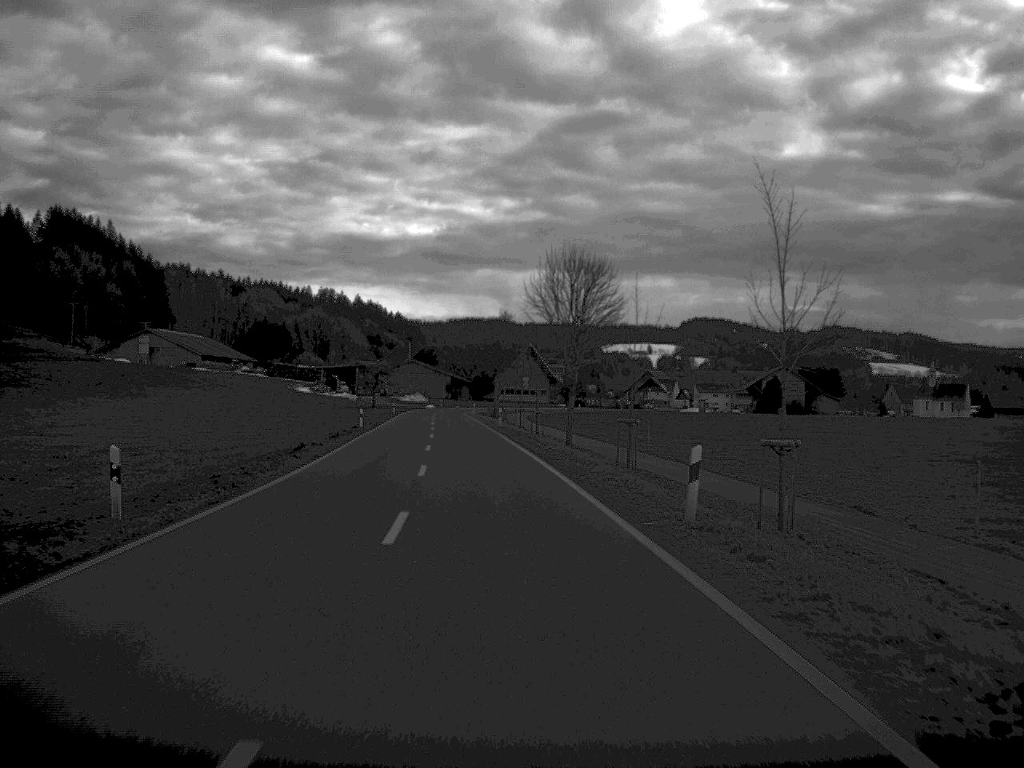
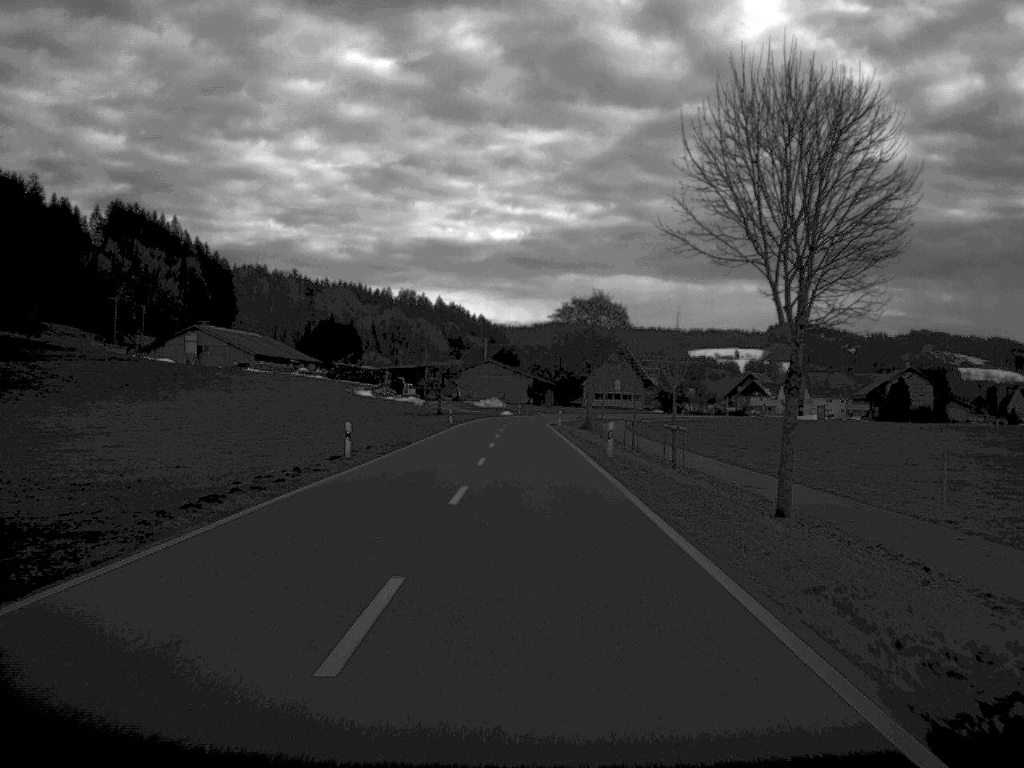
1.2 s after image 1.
(-1.2, +30.7) m; -4°
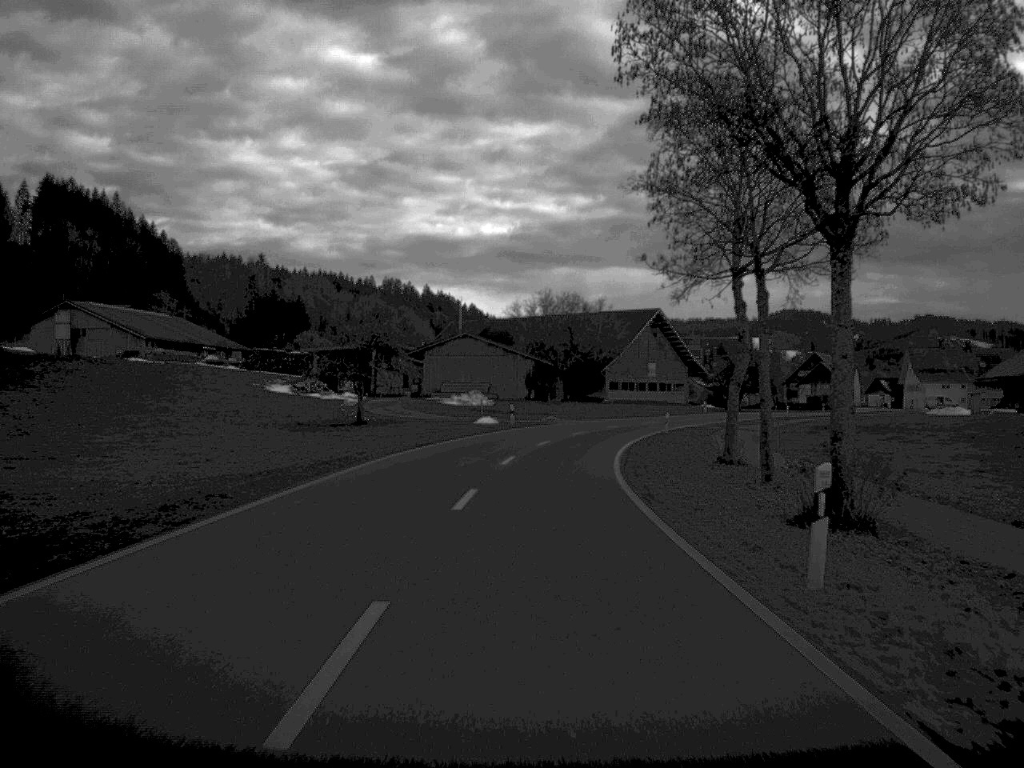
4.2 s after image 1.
(-0.2, +73.7) m; 0°
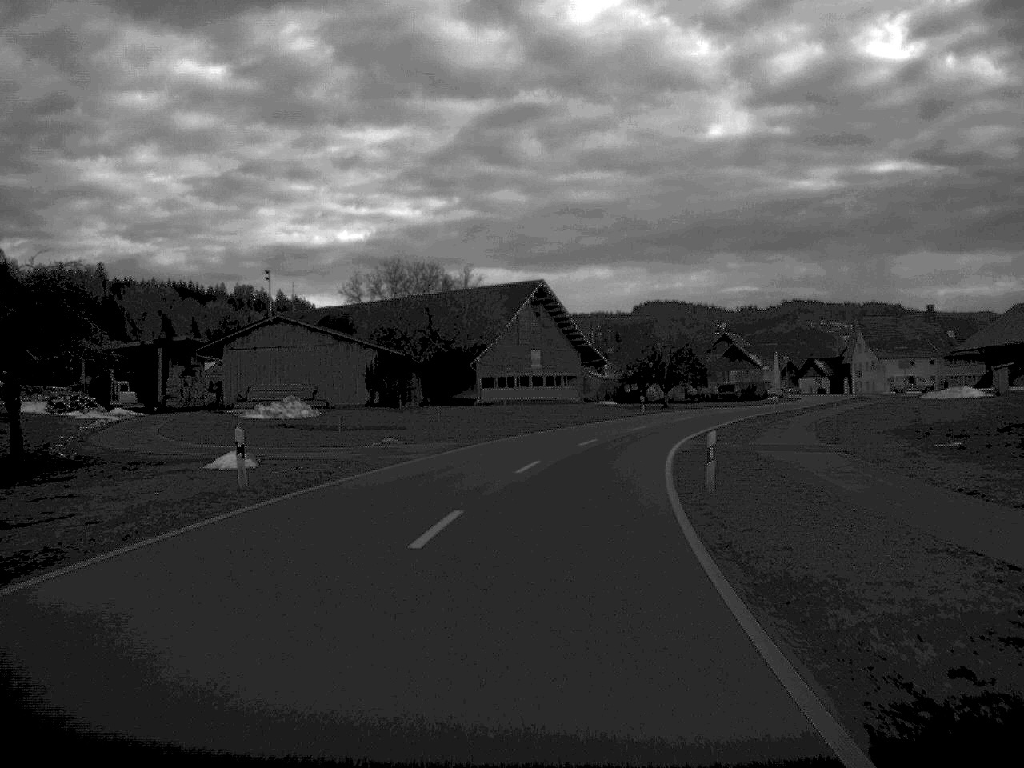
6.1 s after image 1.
(+1.7, +40.4) m; +6°
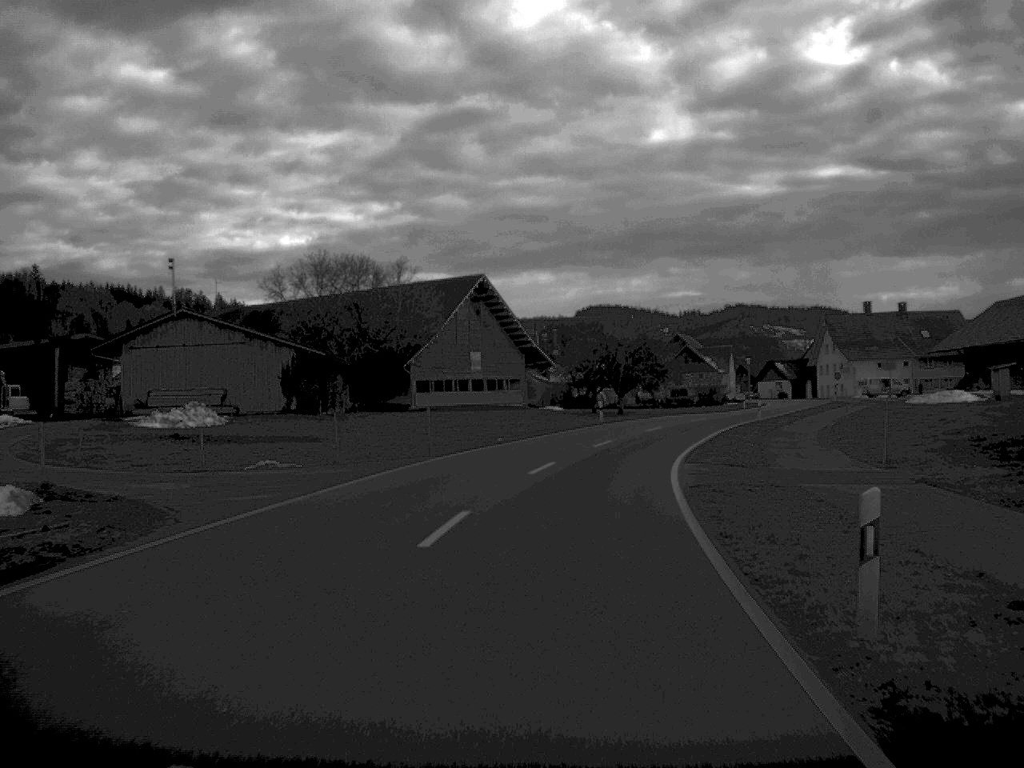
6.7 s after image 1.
(+0.3, +11.6) m; +3°
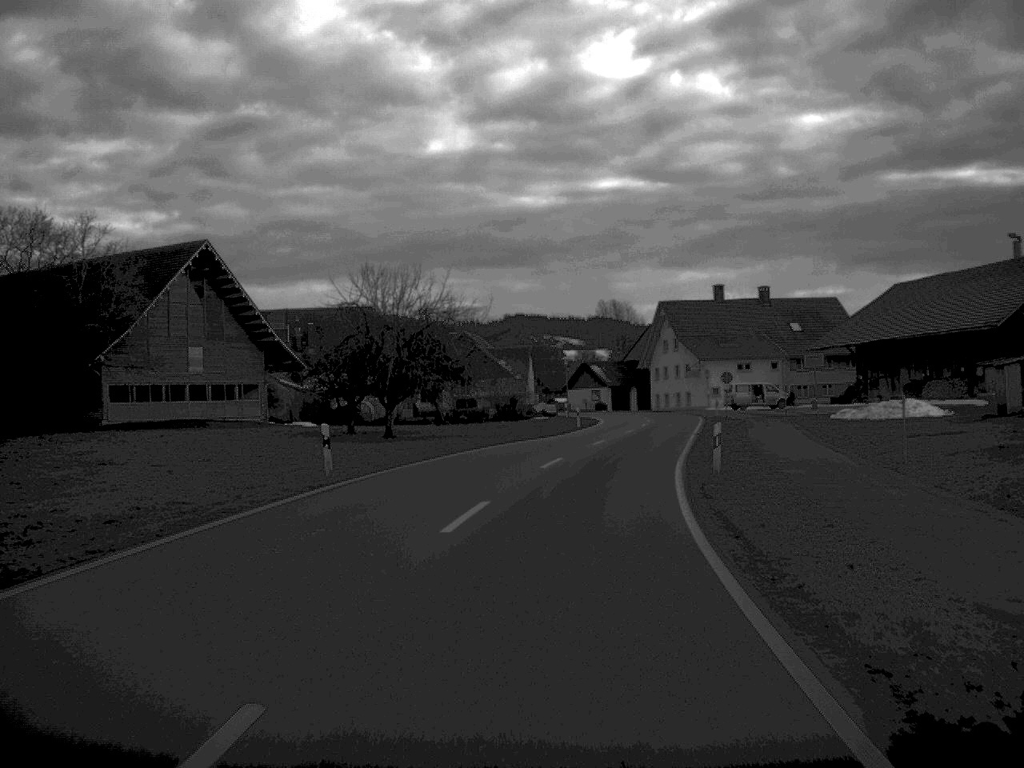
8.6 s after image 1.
(+2.8, +34.1) m; +10°
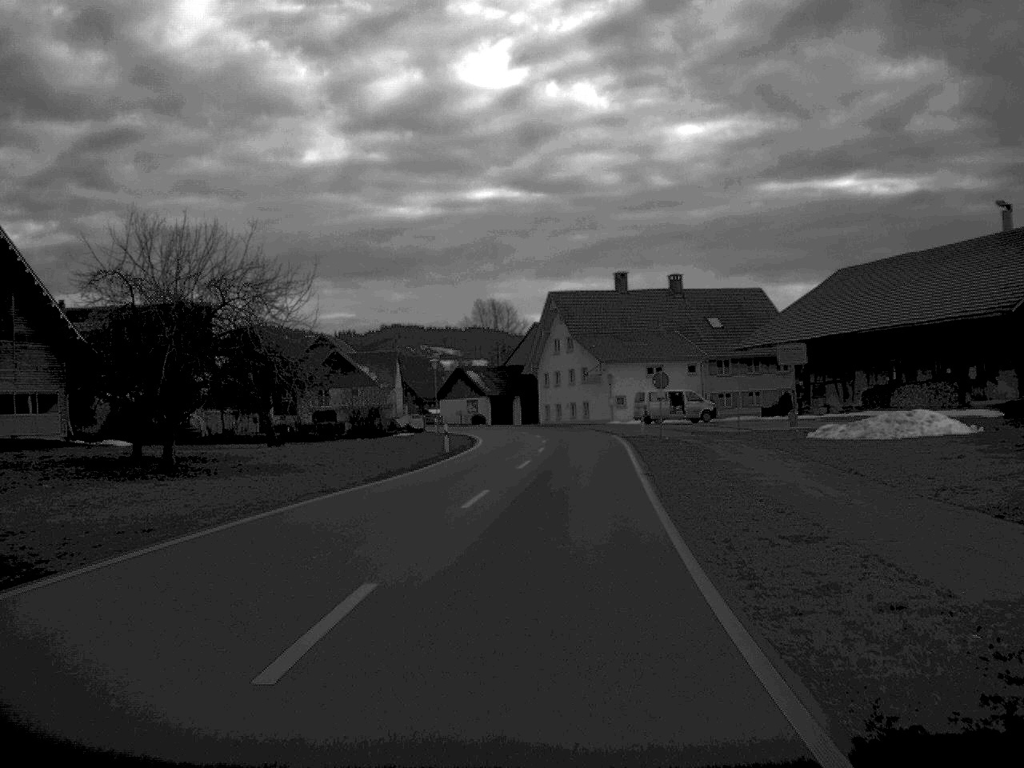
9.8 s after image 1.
(+1.0, +19.1) m; +5°
